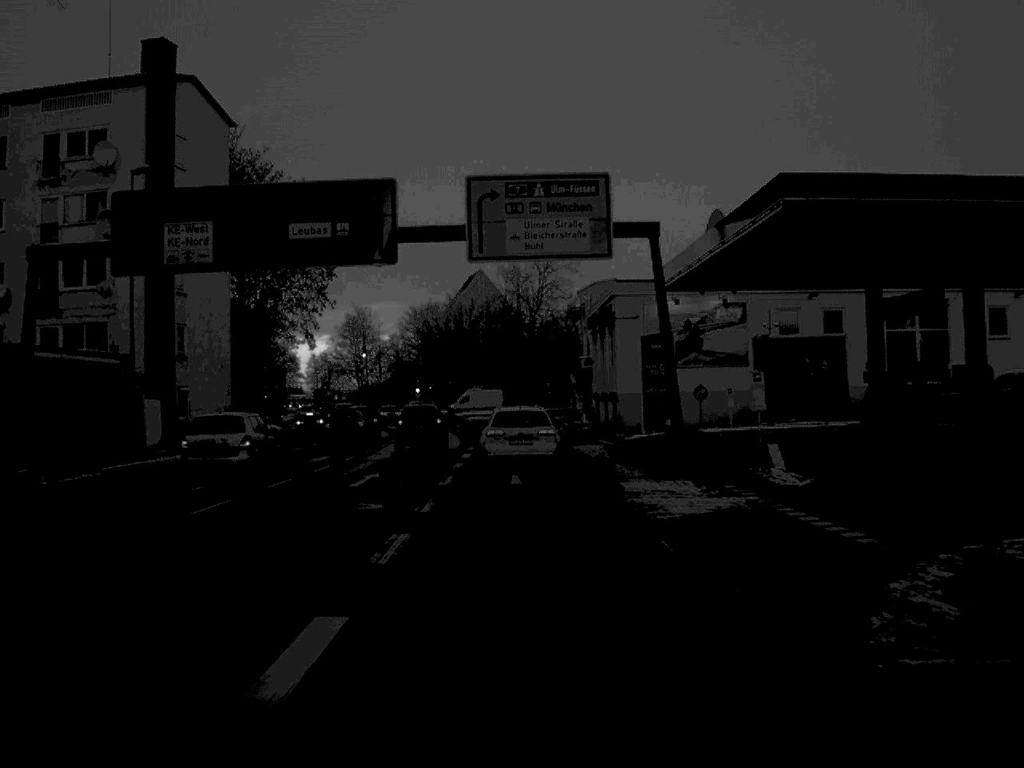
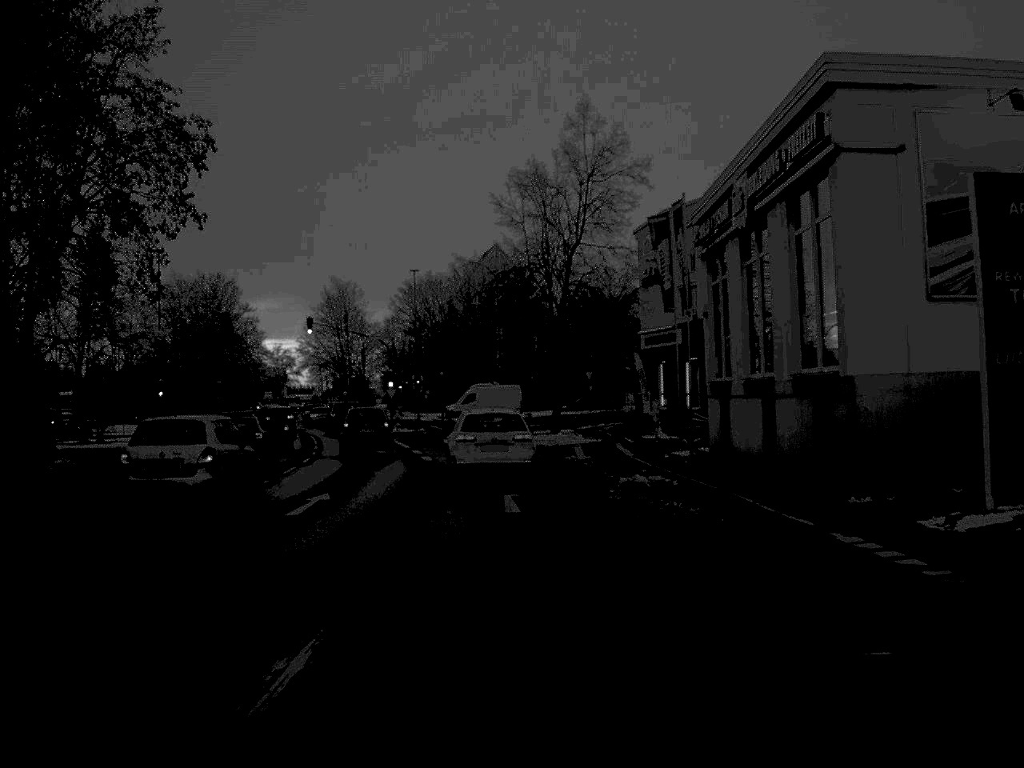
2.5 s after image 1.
(-0.4, +36.1) m; -1°
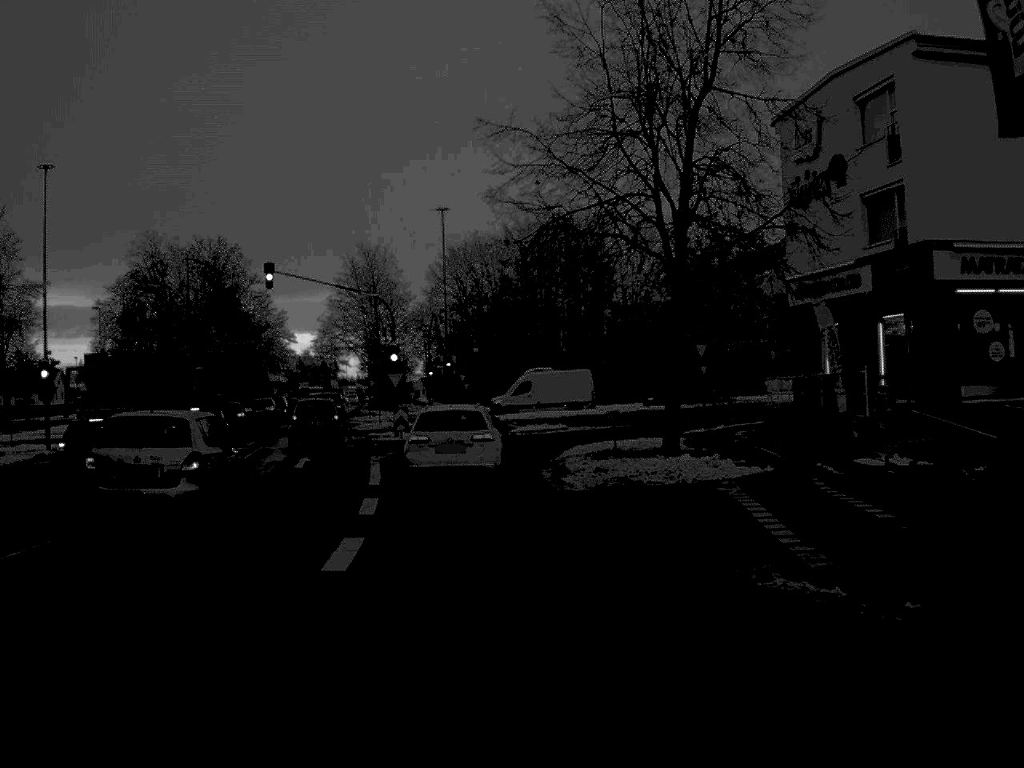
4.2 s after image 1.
(-0.4, +24.8) m; -3°
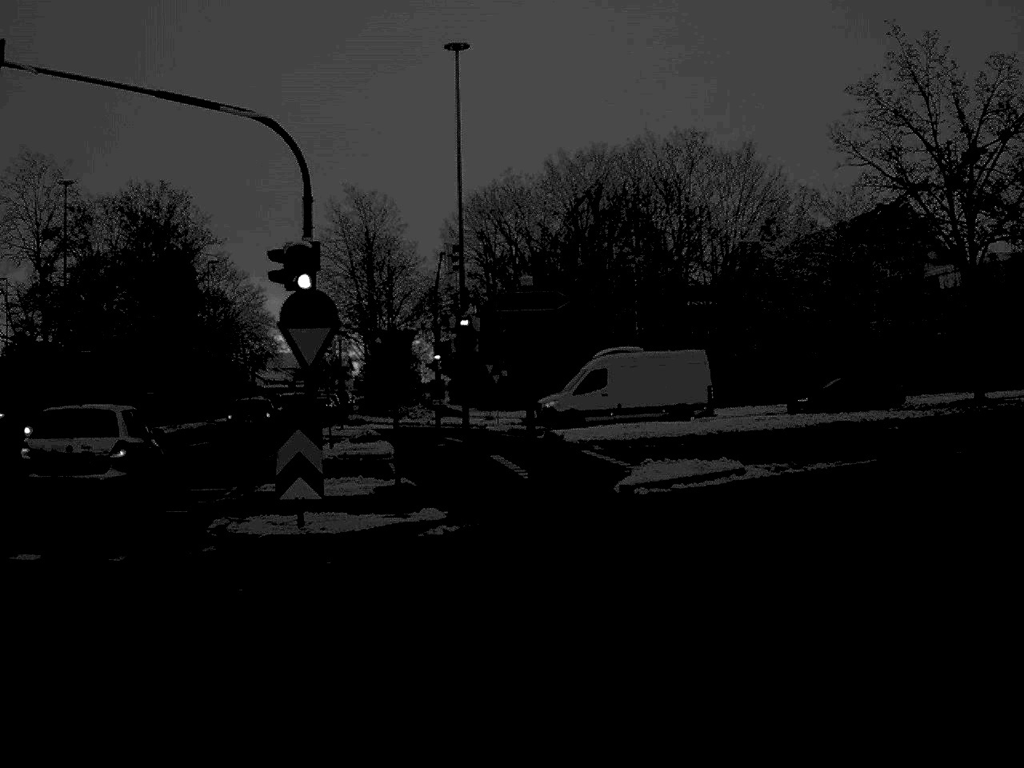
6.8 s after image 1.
(-1.5, +29.0) m; -1°
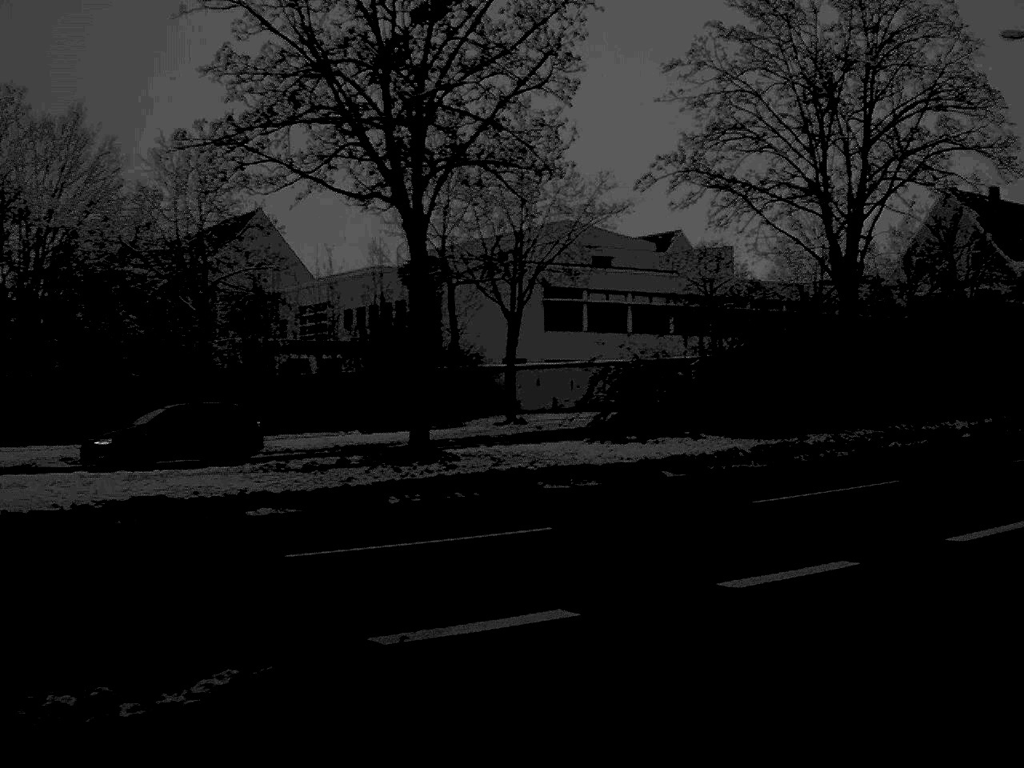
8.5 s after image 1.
(+3.5, +15.6) m; +30°
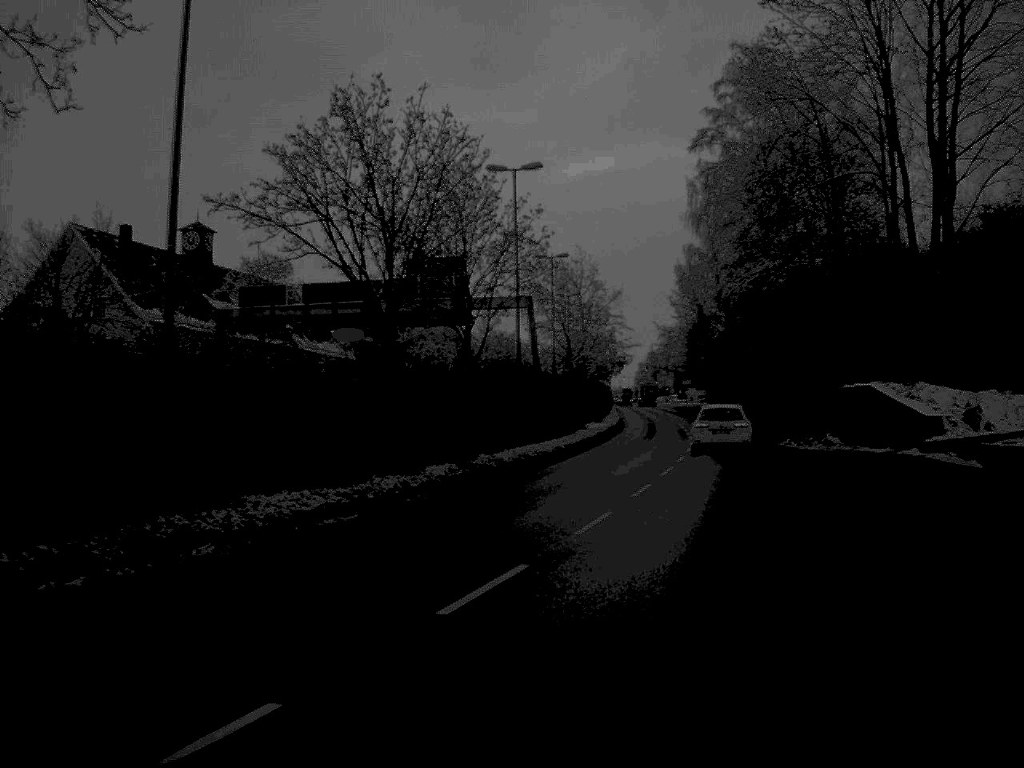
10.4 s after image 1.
(+5.6, +14.8) m; +39°
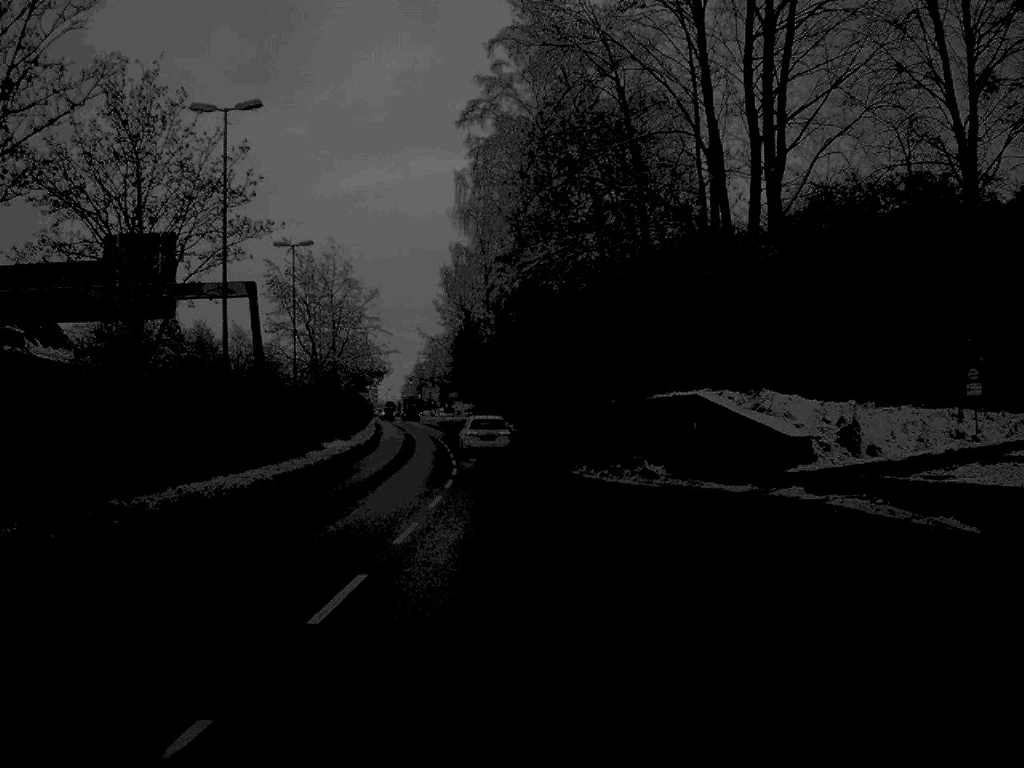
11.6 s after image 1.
(+1.3, +11.6) m; +10°
